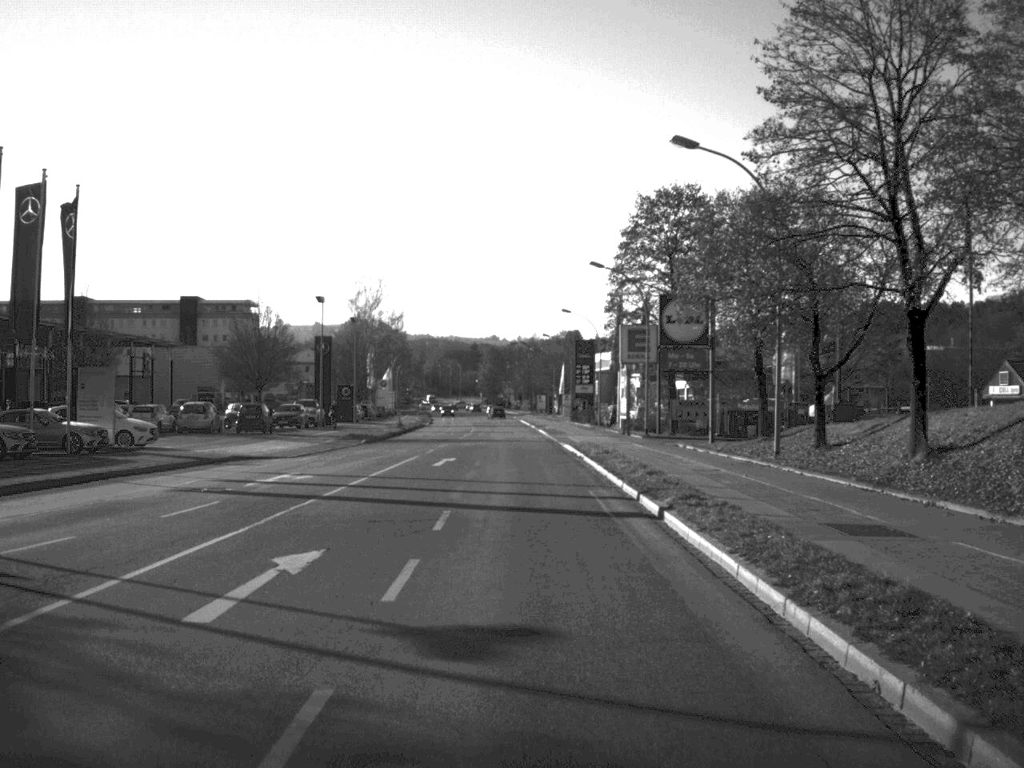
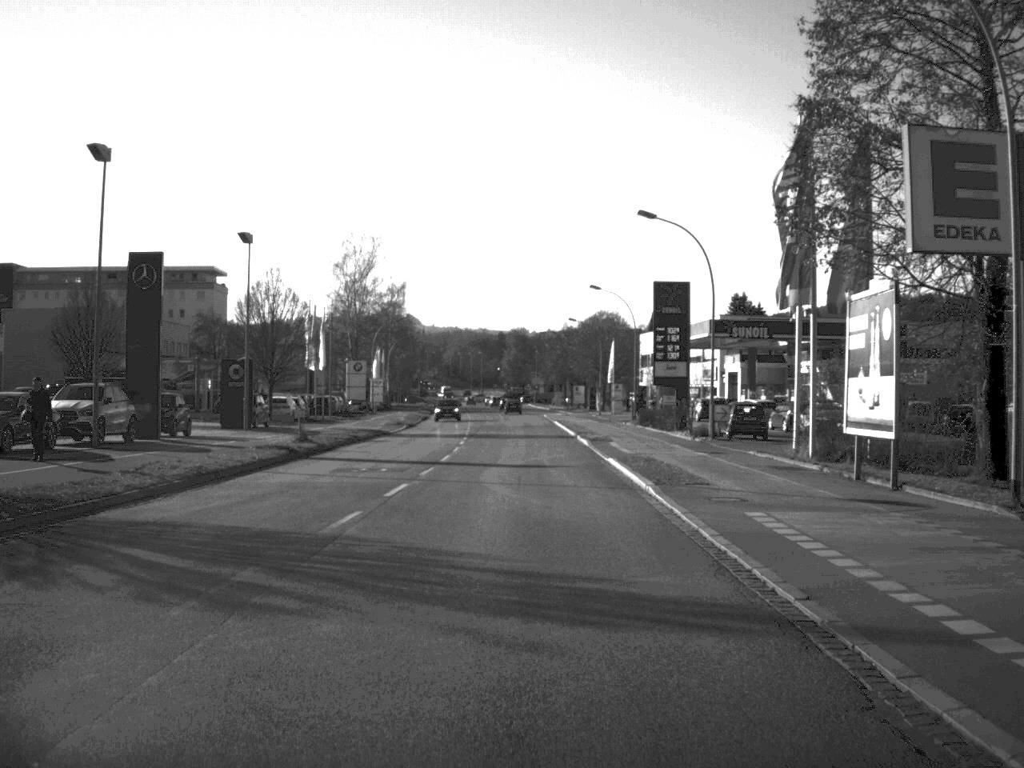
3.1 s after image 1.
(-0.5, +46.7) m; -1°
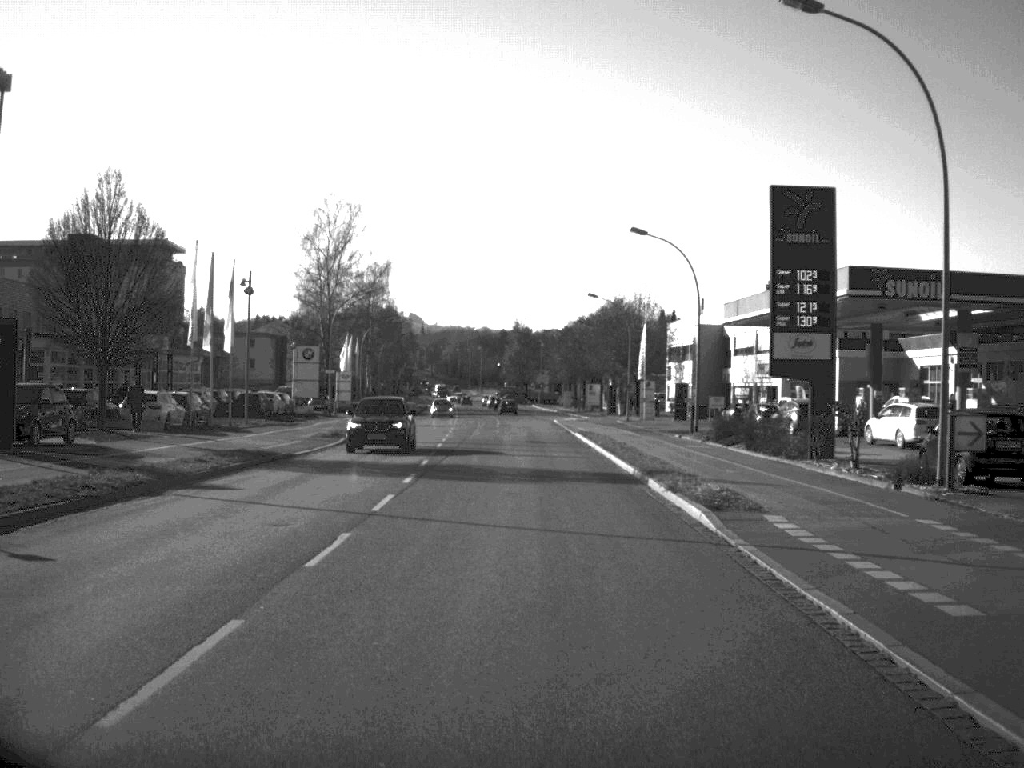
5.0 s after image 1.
(-0.1, +27.1) m; 0°
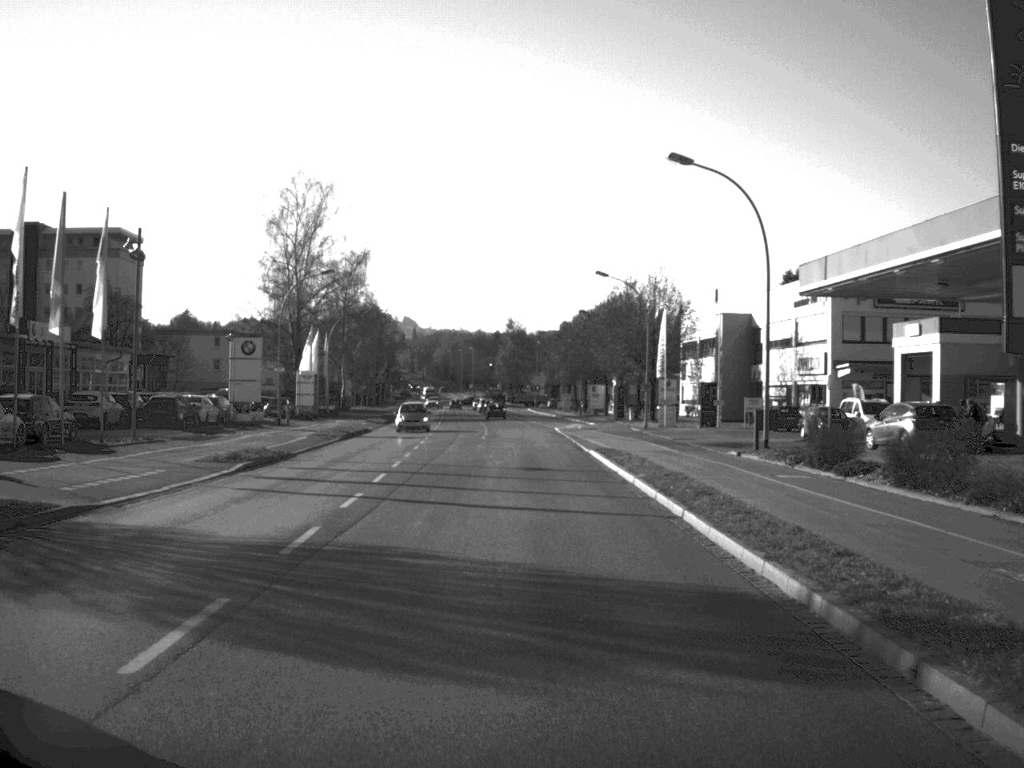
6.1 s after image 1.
(0.0, +16.5) m; 0°
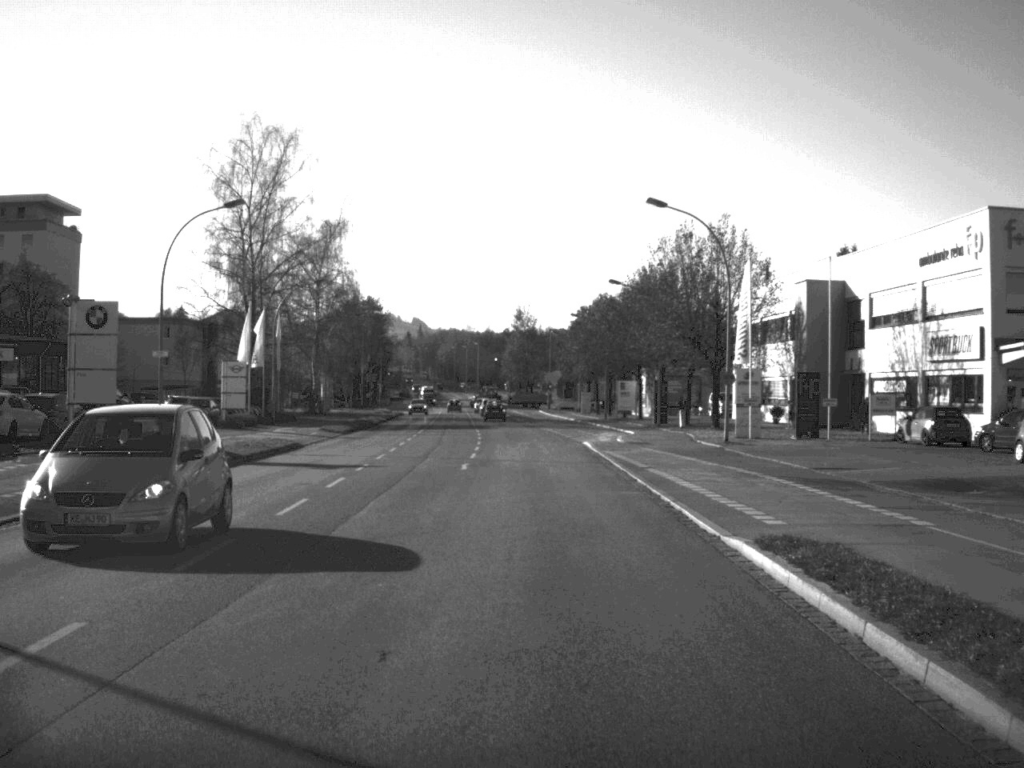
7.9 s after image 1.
(-0.1, +25.3) m; -1°
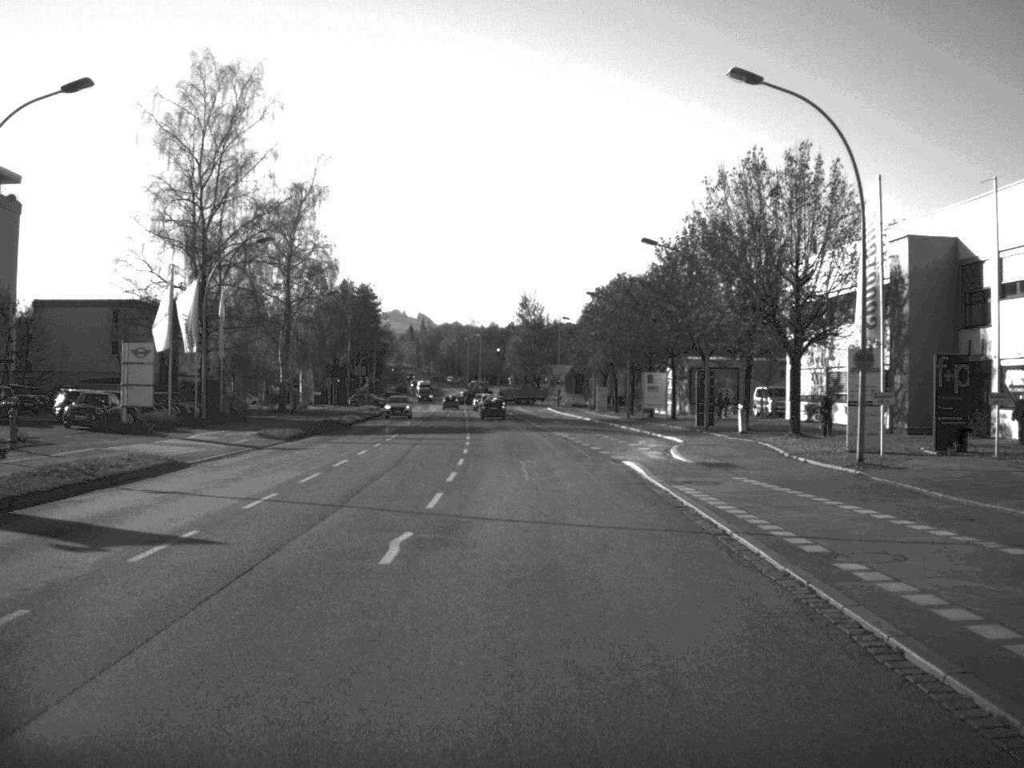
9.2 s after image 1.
(-0.1, +17.6) m; 0°
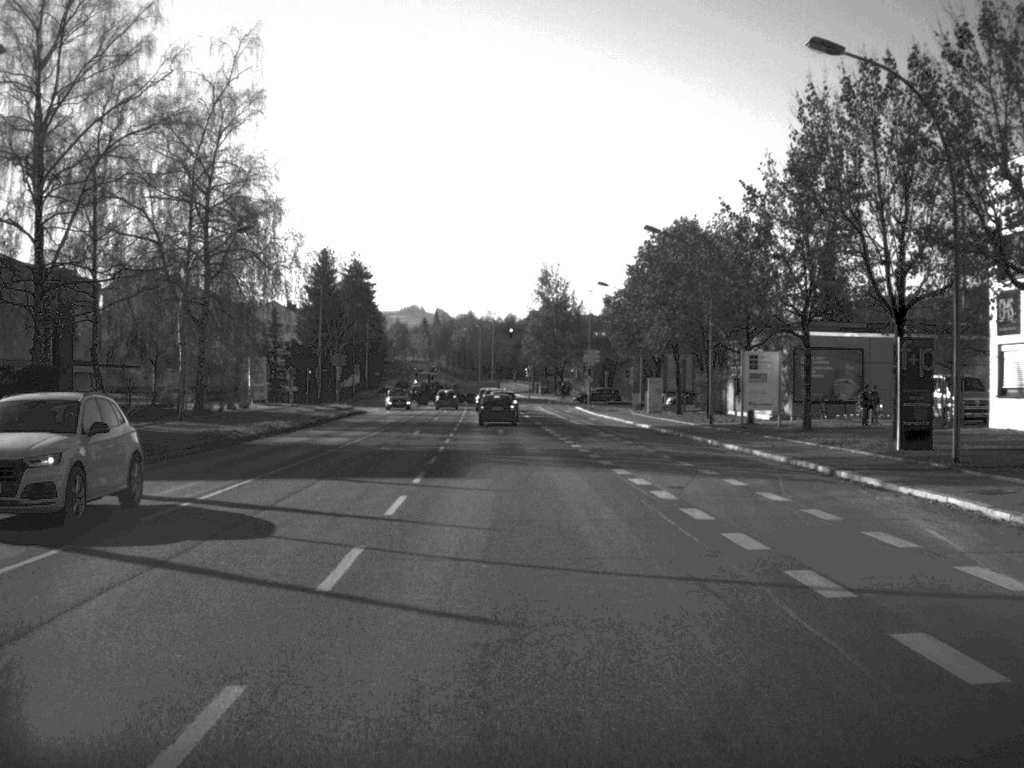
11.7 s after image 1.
(-0.2, +32.2) m; -1°
